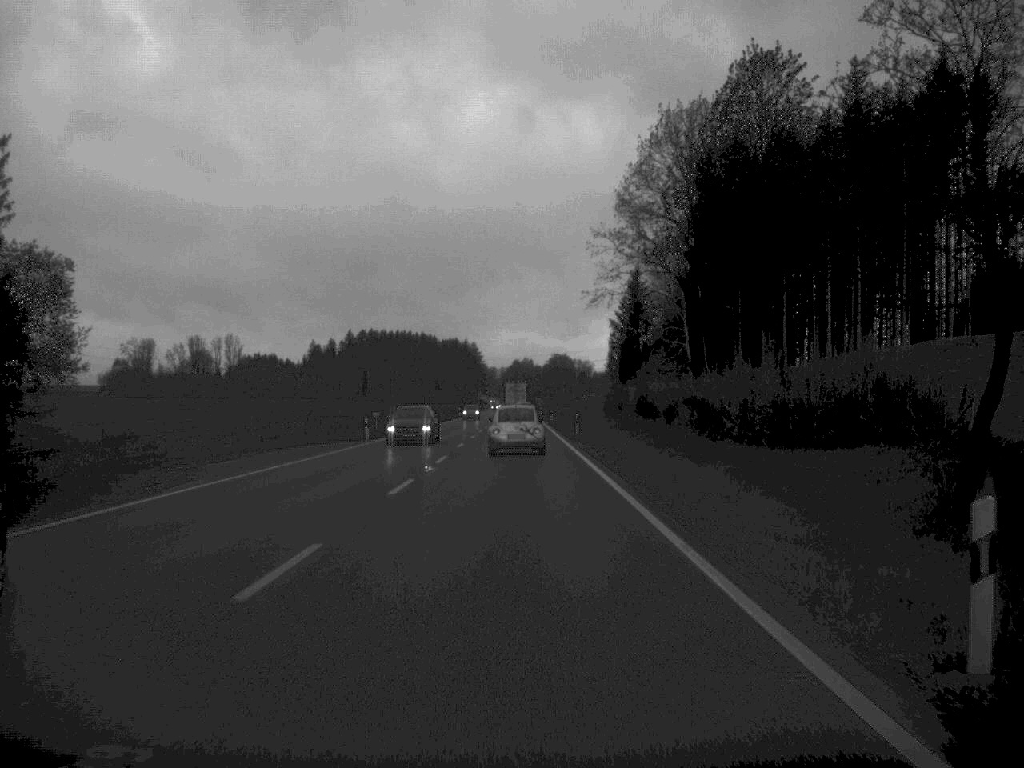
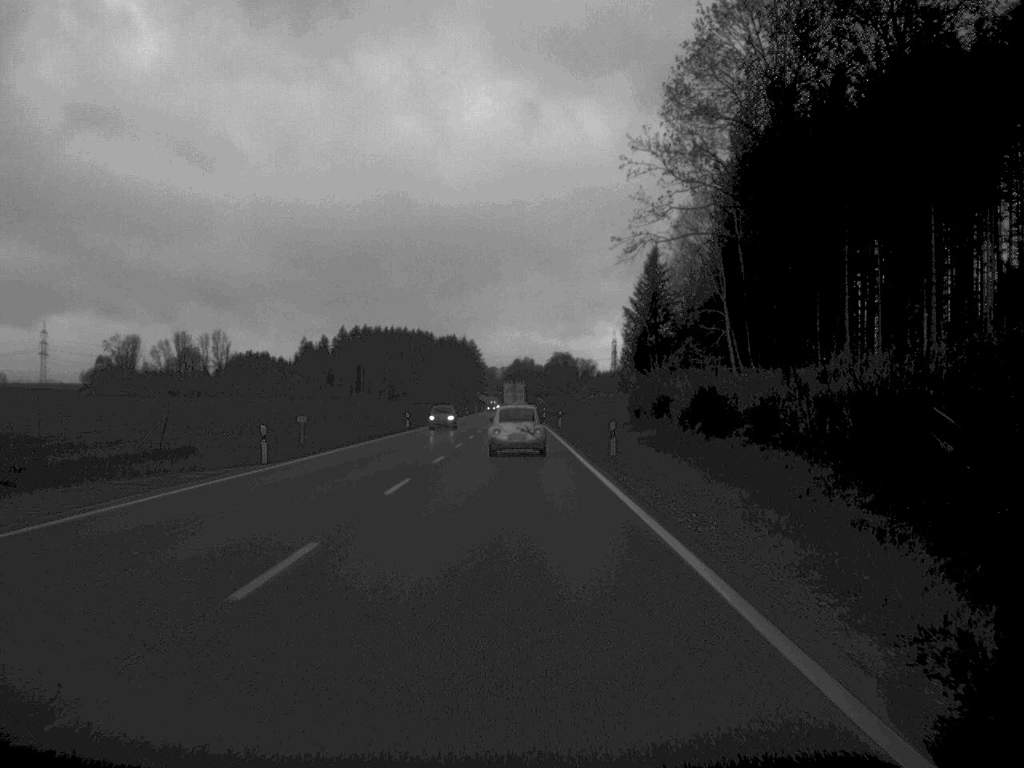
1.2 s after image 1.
(0.0, +23.6) m; 0°
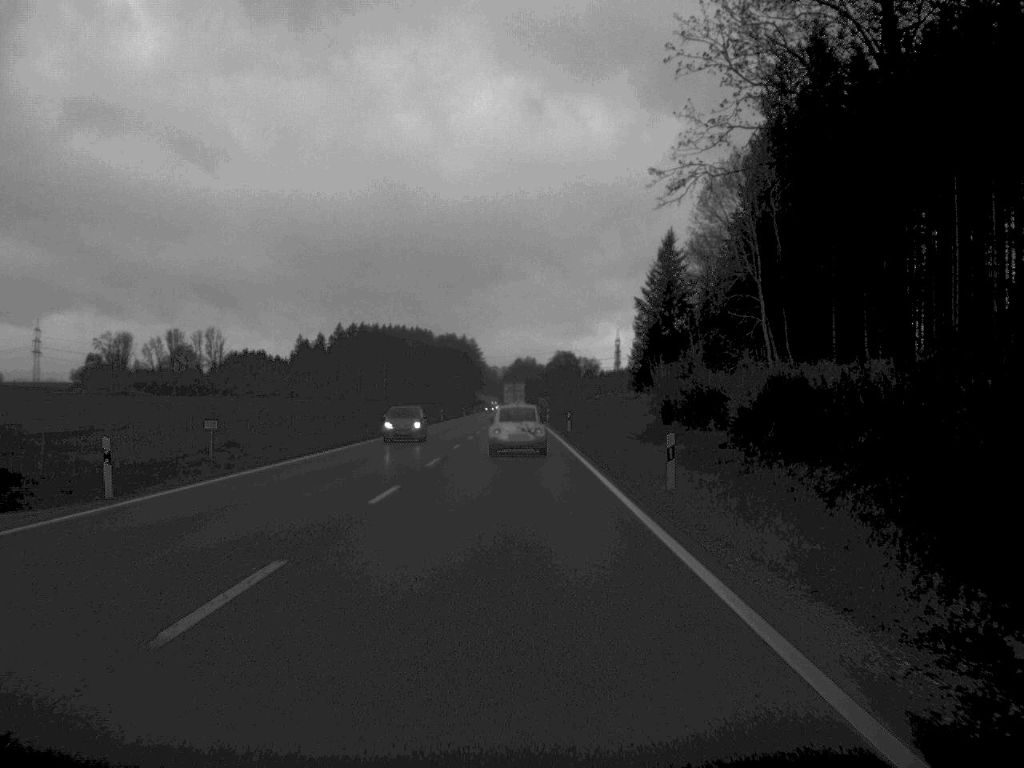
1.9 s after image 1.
(0.0, +13.9) m; 0°
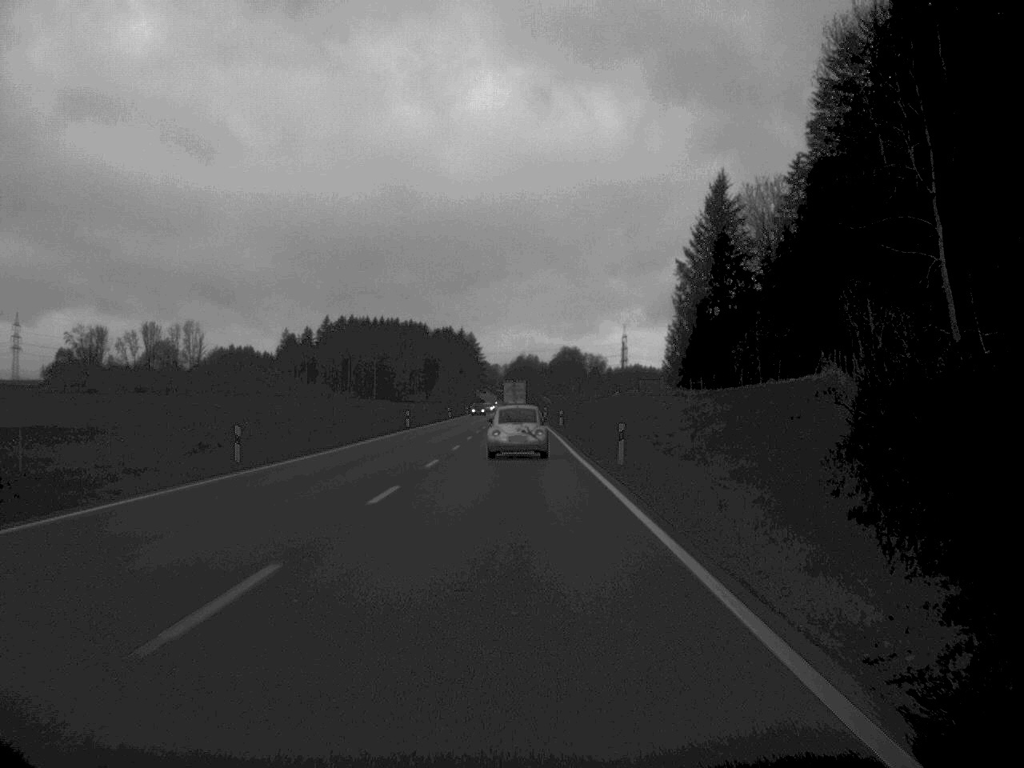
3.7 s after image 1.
(-0.1, +35.8) m; 0°
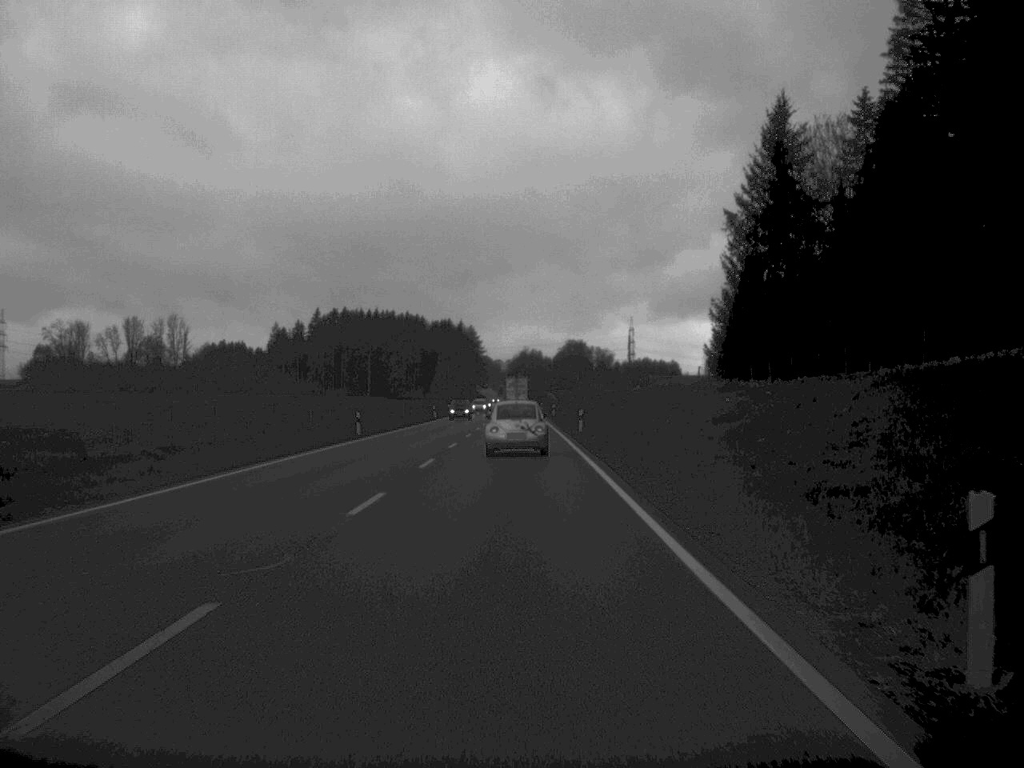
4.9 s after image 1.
(0.0, +25.6) m; 0°
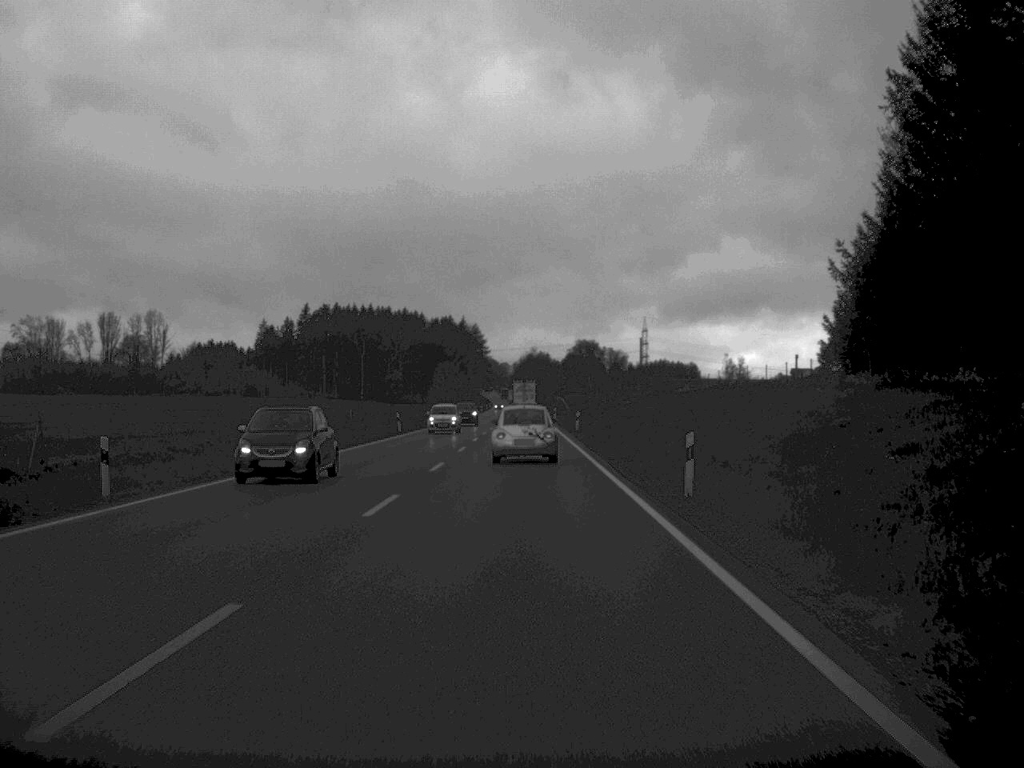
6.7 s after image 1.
(-0.2, +35.2) m; 0°
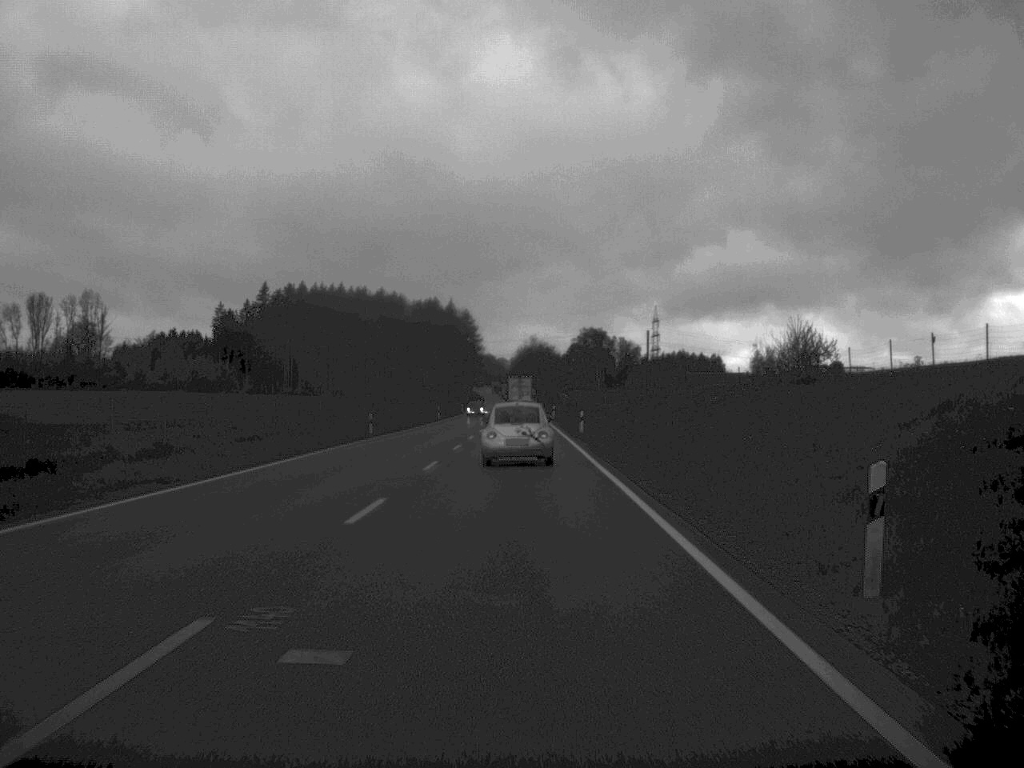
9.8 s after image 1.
(0.0, +60.3) m; 0°
